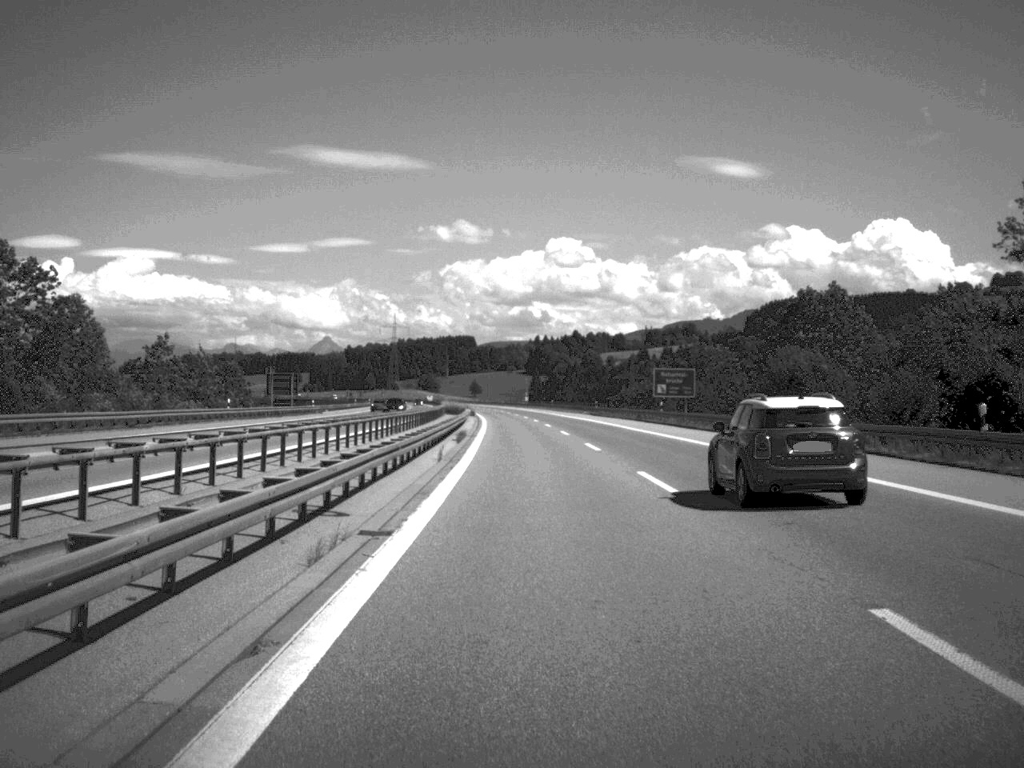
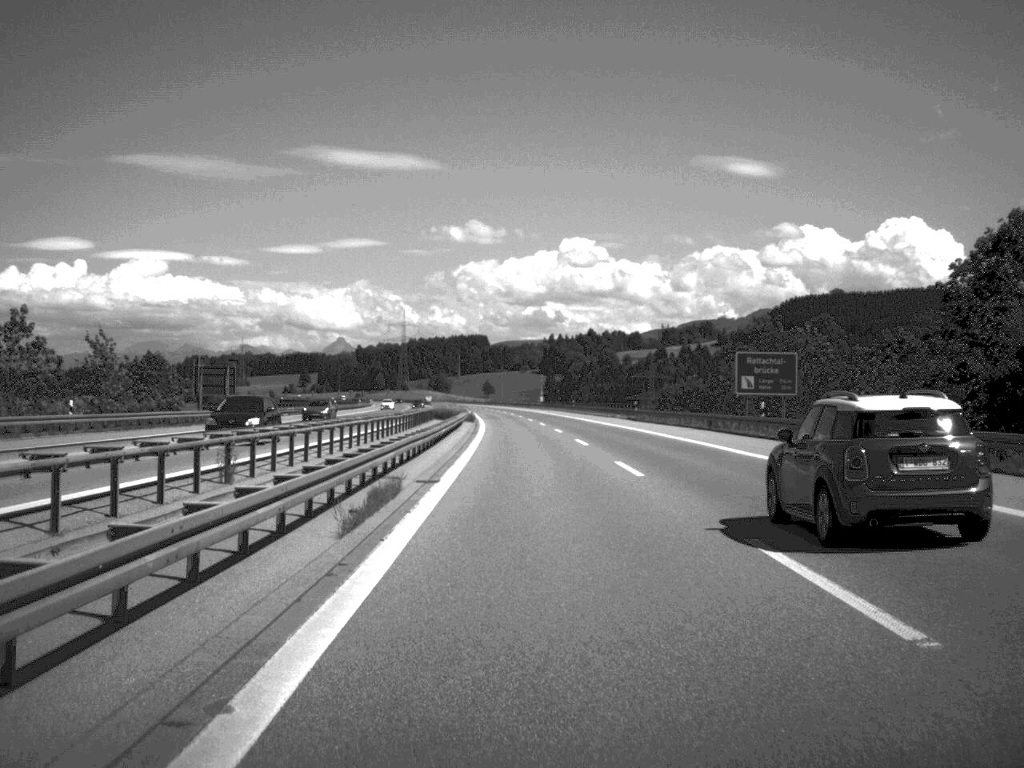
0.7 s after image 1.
(-0.2, +30.7) m; -1°
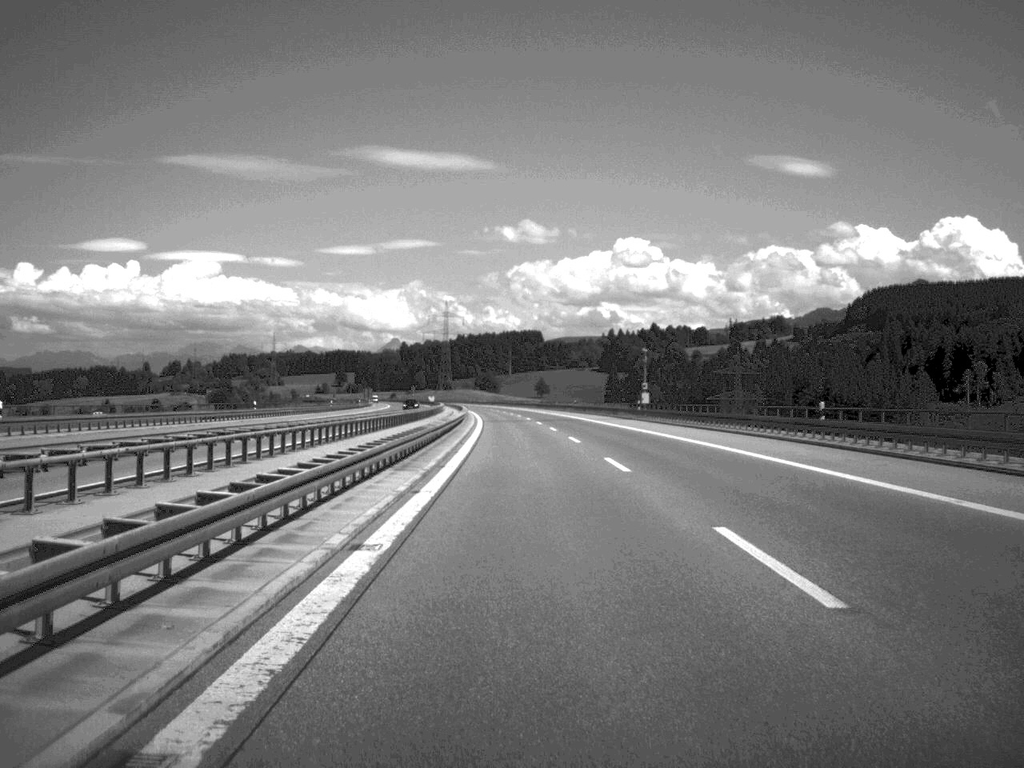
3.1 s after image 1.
(-2.4, +104.2) m; -3°
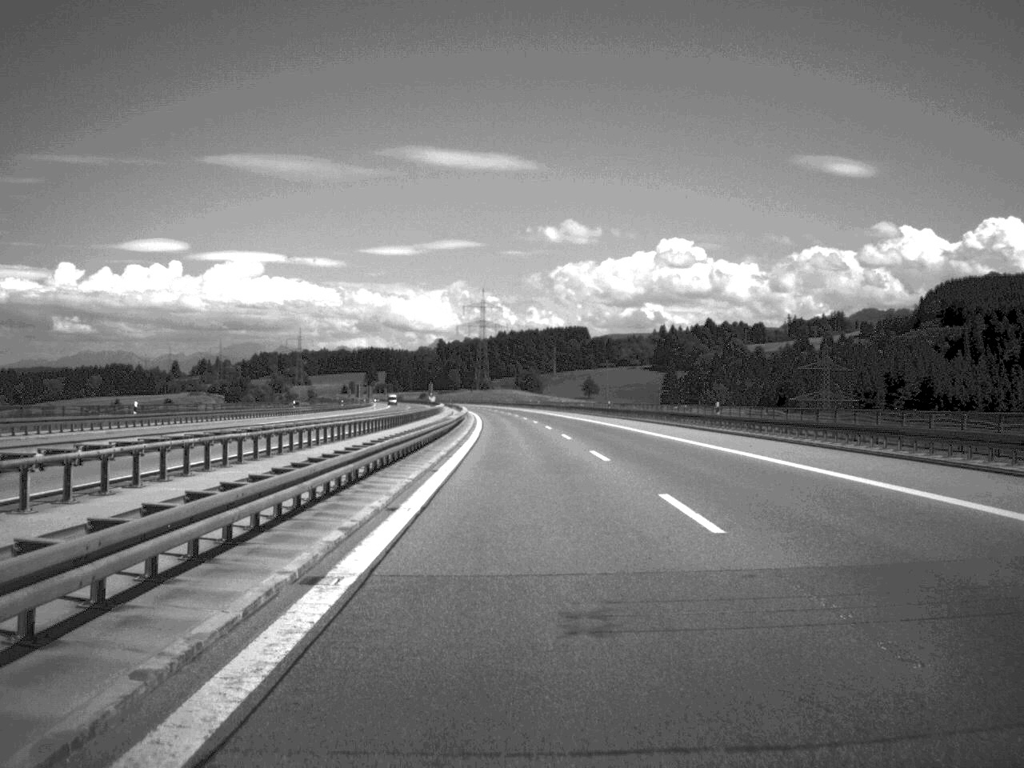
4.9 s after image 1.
(-1.5, +82.9) m; -2°
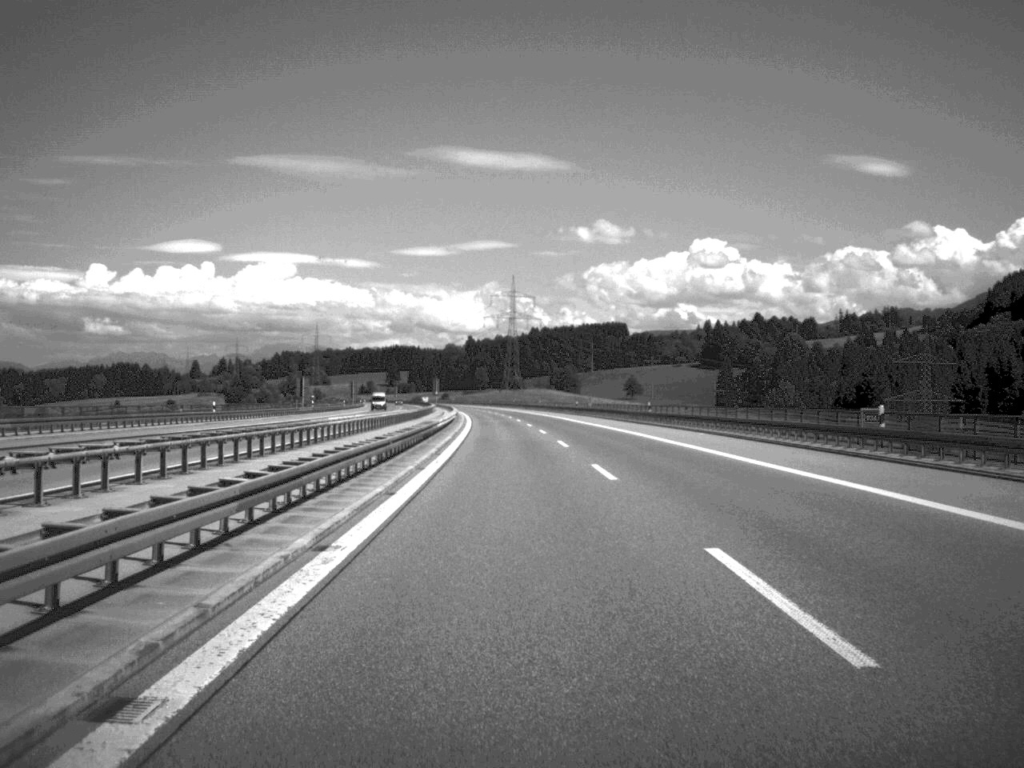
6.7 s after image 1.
(-1.1, +77.7) m; -2°
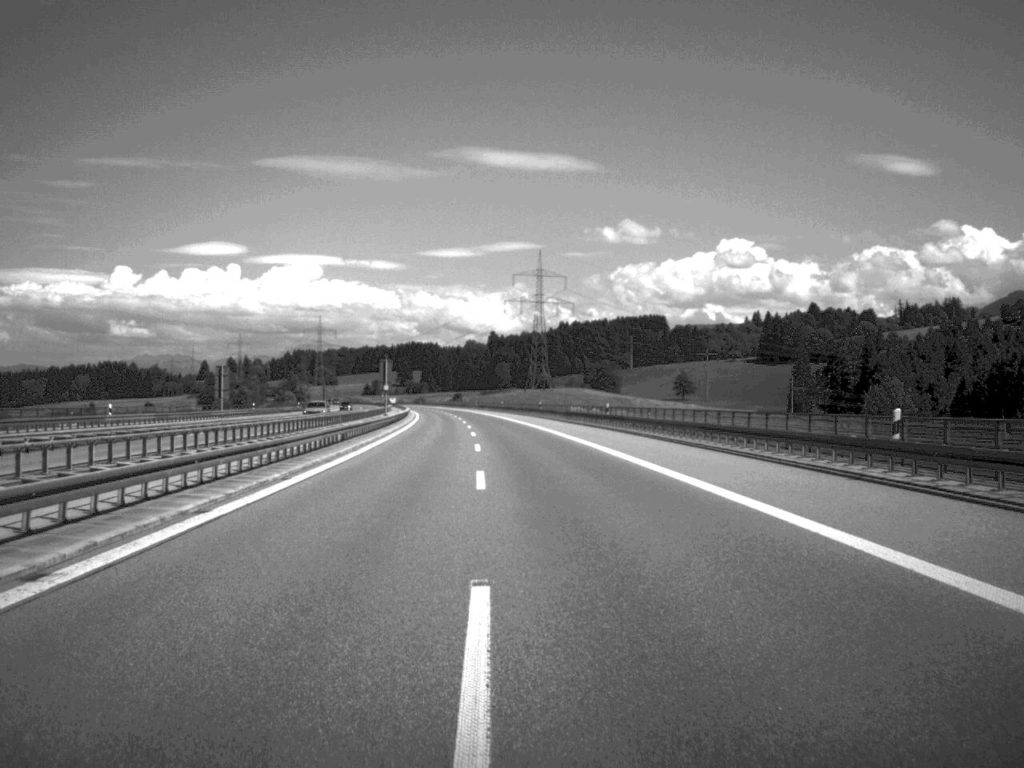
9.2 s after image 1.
(-1.0, +107.8) m; -1°
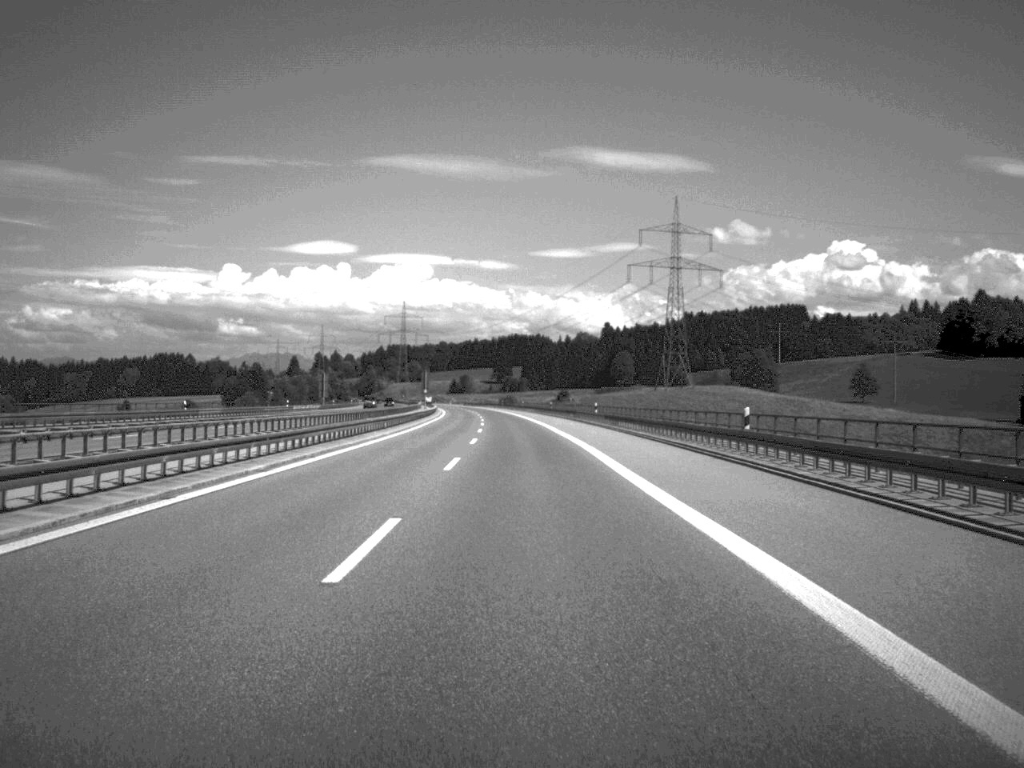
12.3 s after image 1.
(-6.2, +134.8) m; -5°
